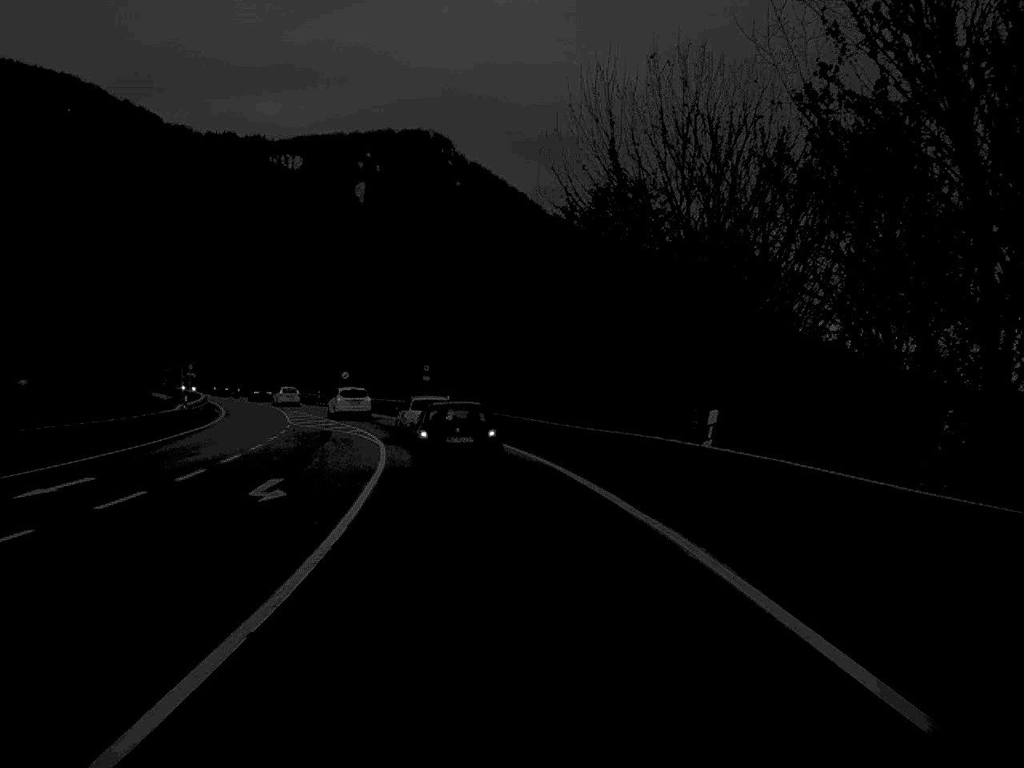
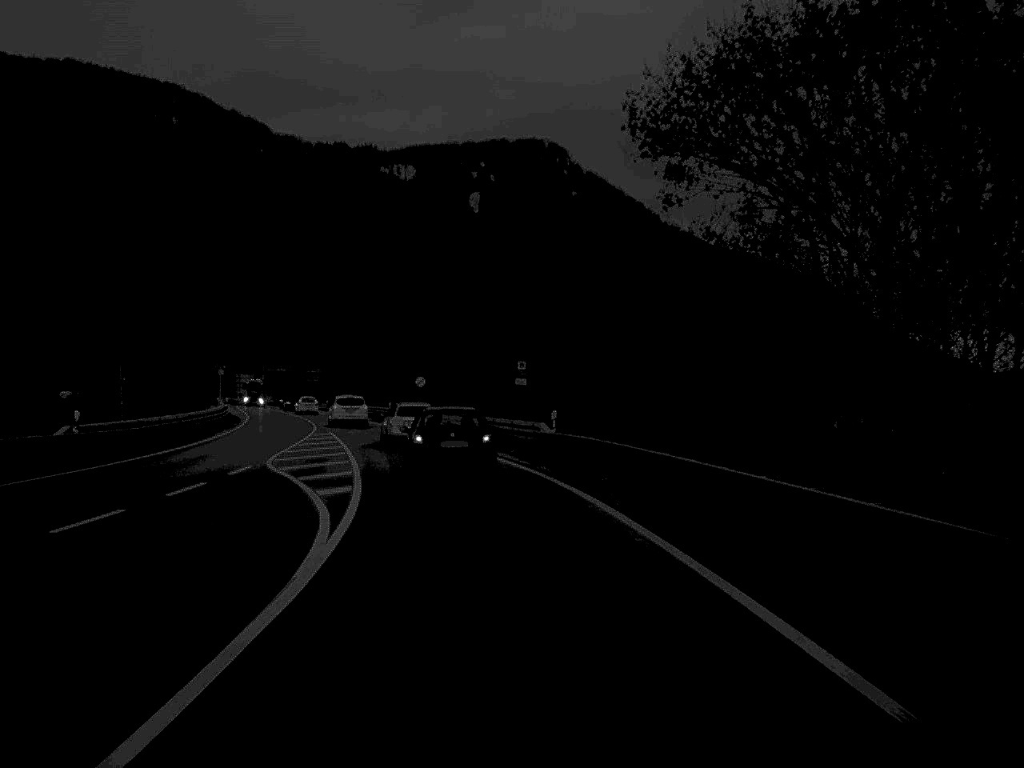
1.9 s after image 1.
(-1.2, +27.2) m; -5°
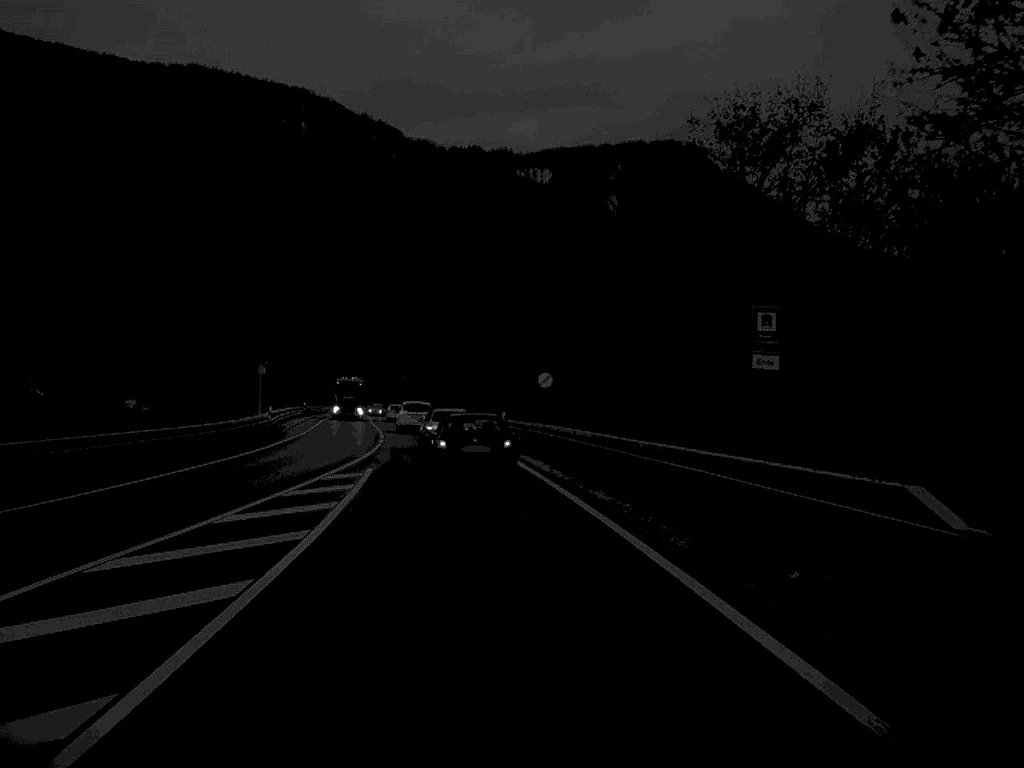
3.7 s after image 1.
(-1.4, +25.7) m; -6°
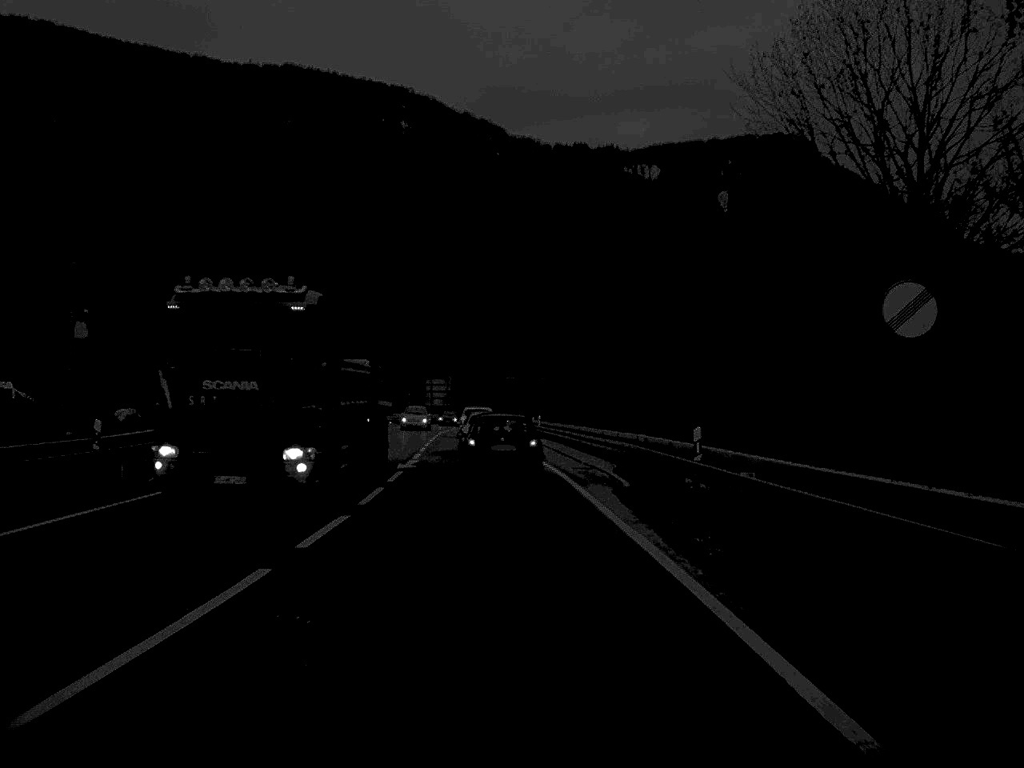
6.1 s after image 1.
(-1.9, +36.5) m; -5°
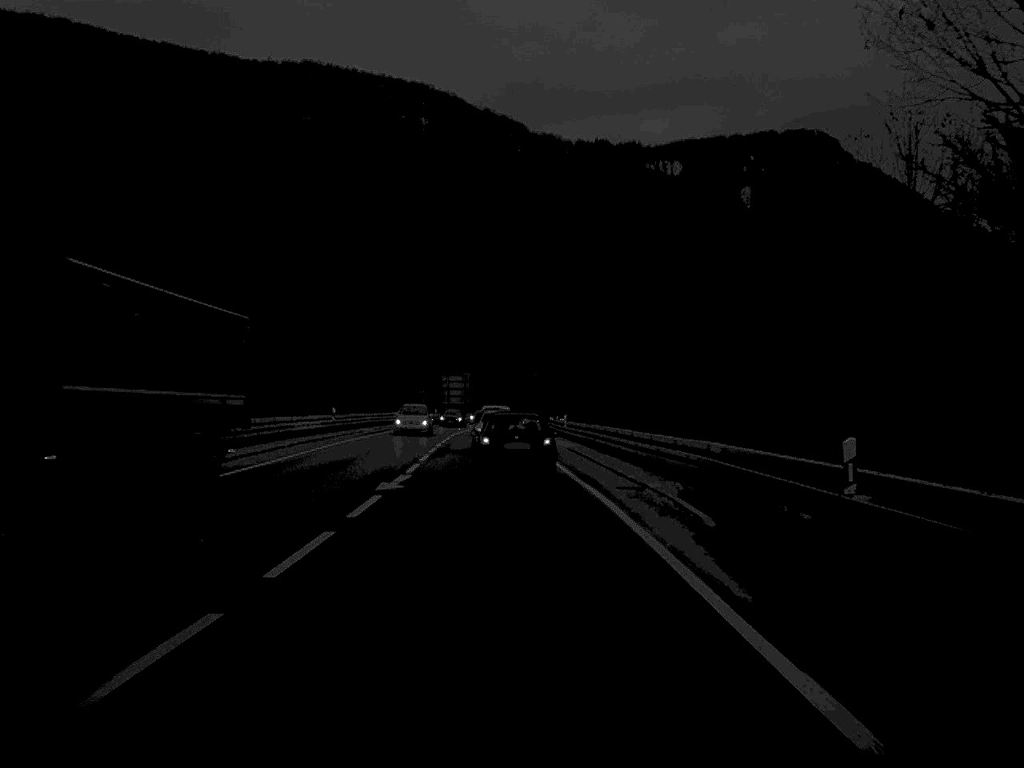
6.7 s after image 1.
(-0.1, +8.8) m; -1°
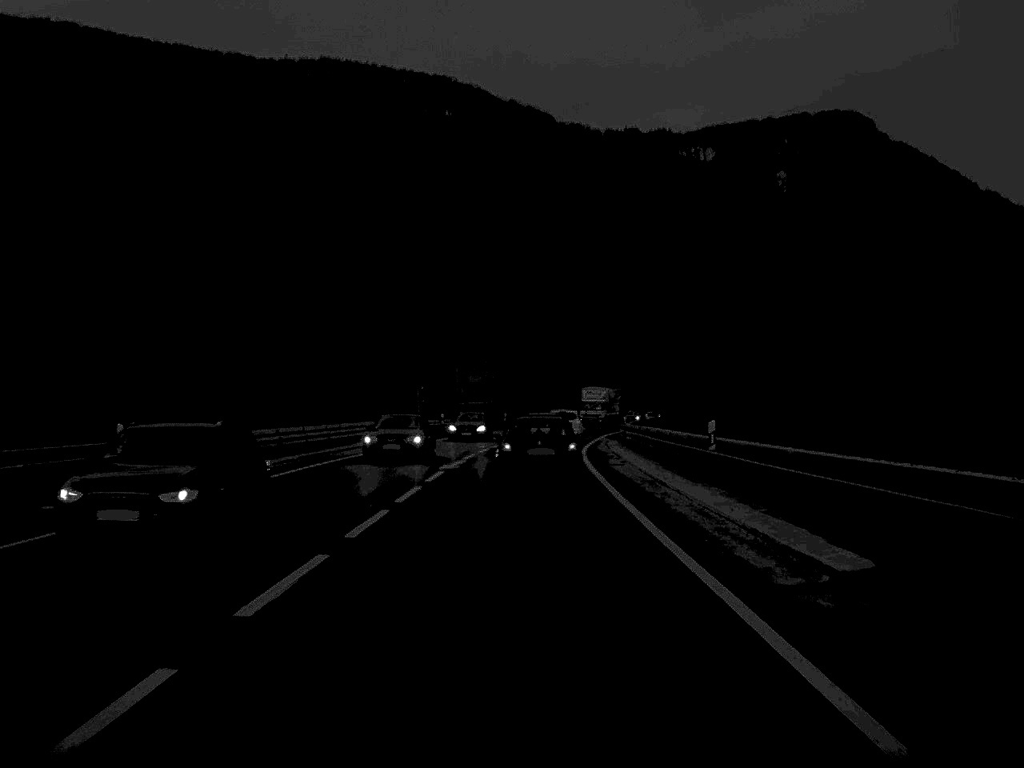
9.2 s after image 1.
(-0.8, +37.9) m; -2°
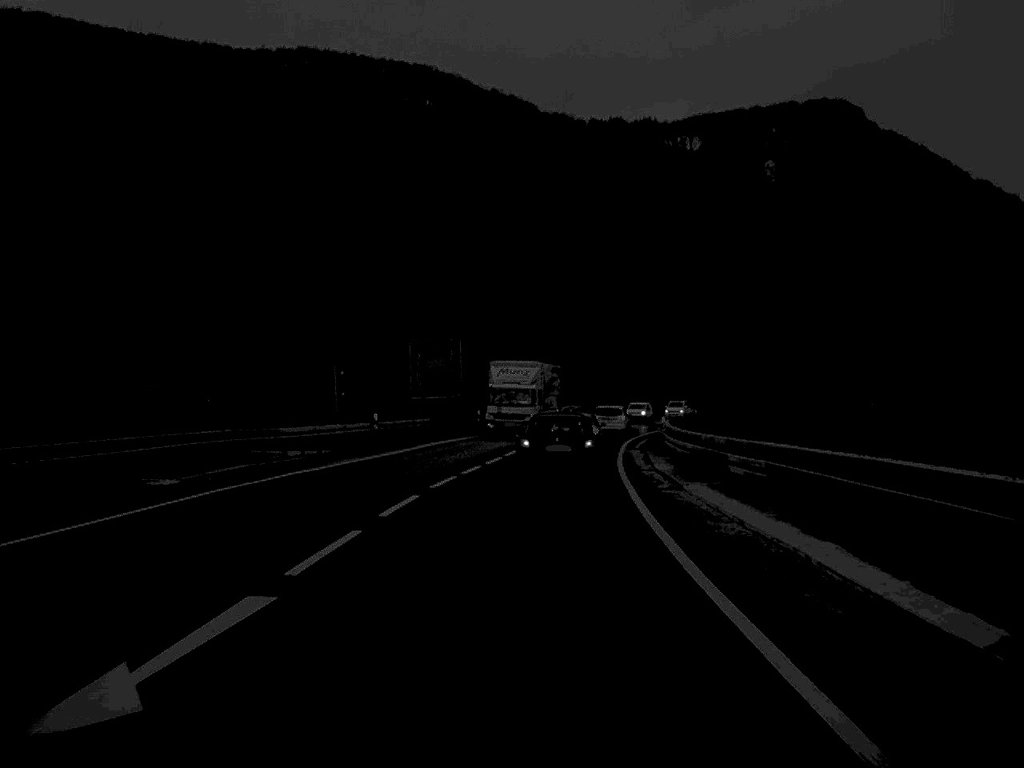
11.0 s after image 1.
(+0.1, +27.5) m; +1°
